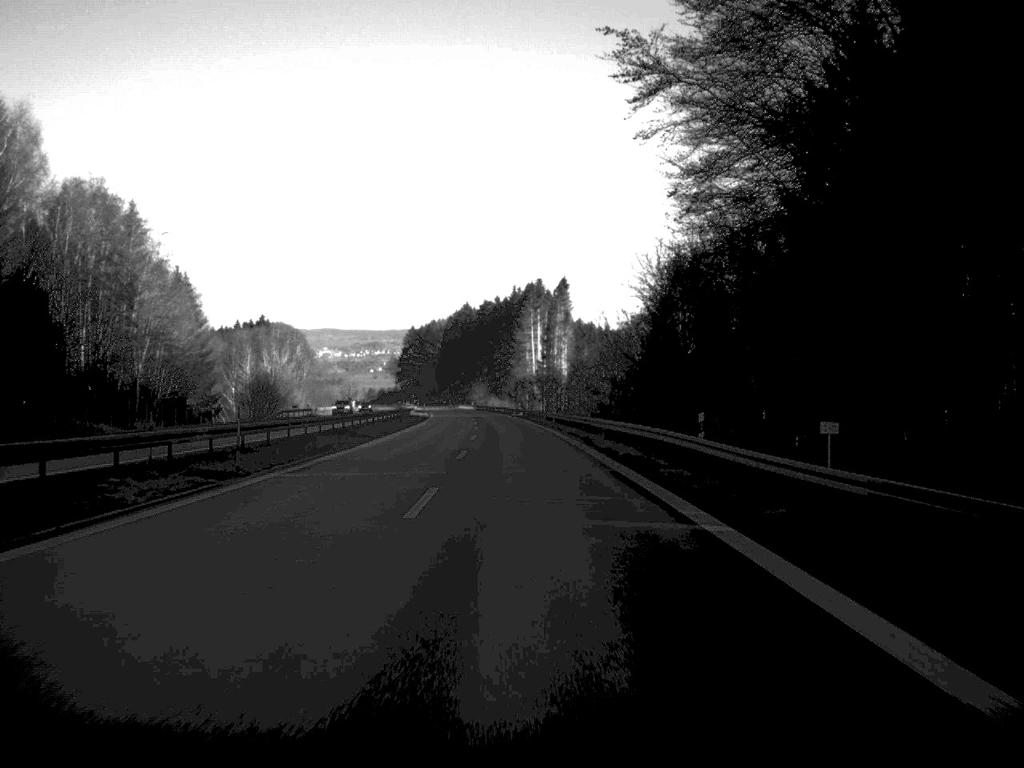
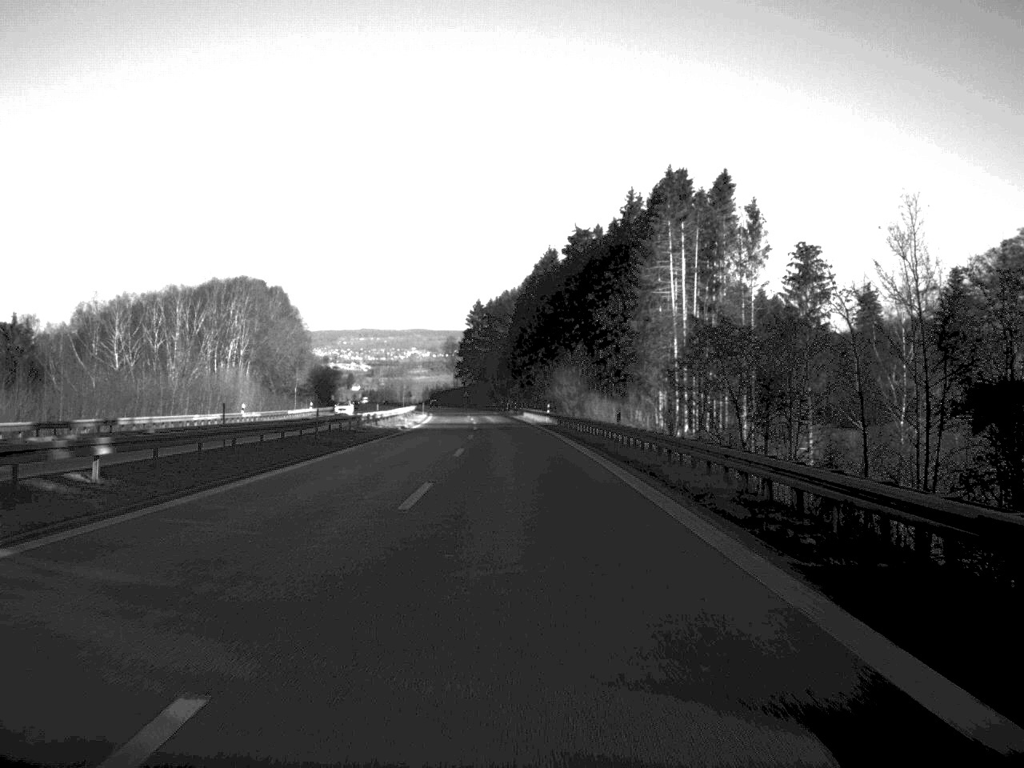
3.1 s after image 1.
(-5.0, +140.2) m; -4°
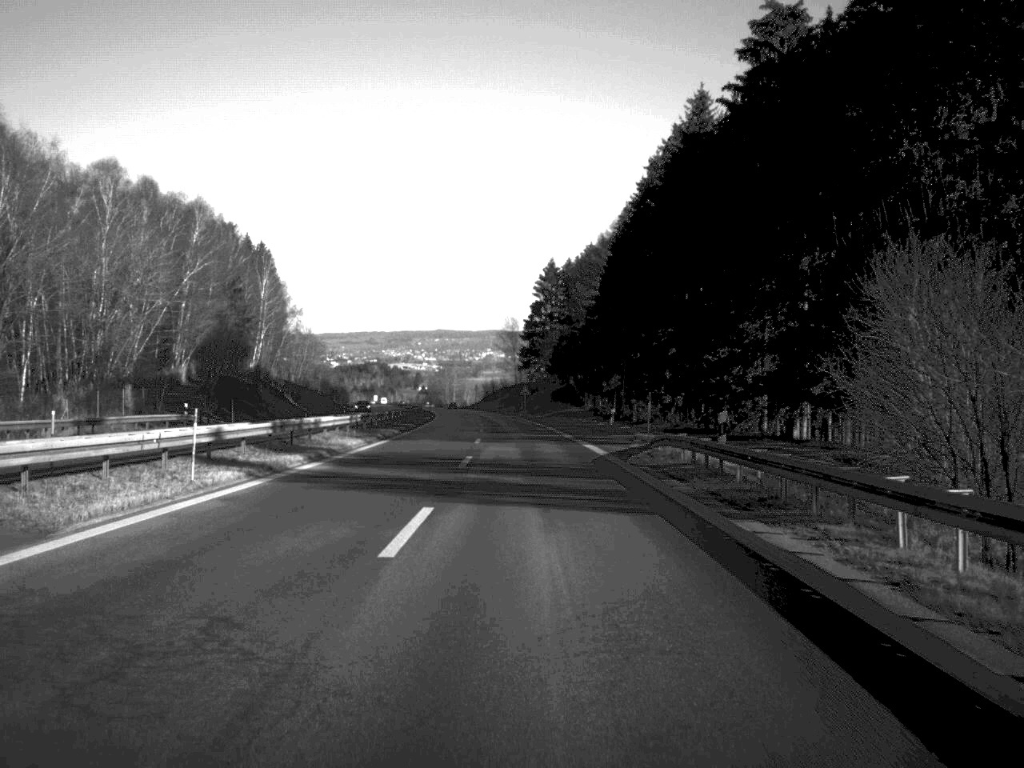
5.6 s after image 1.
(-3.6, +112.2) m; -3°
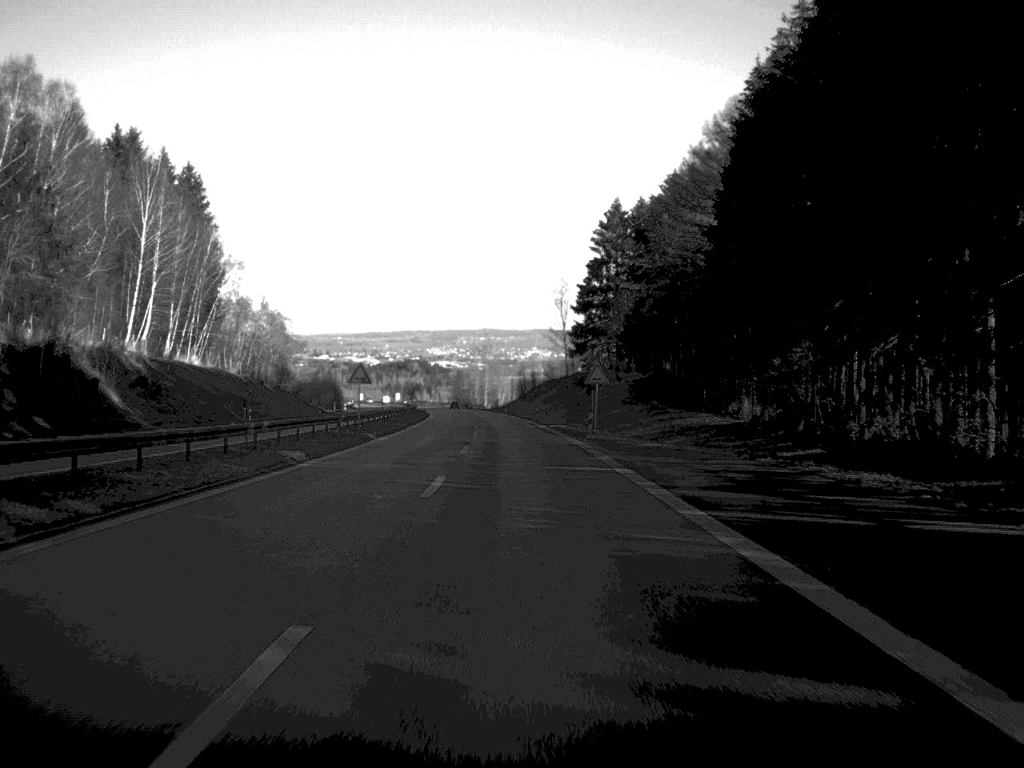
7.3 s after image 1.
(-1.4, +80.6) m; -2°
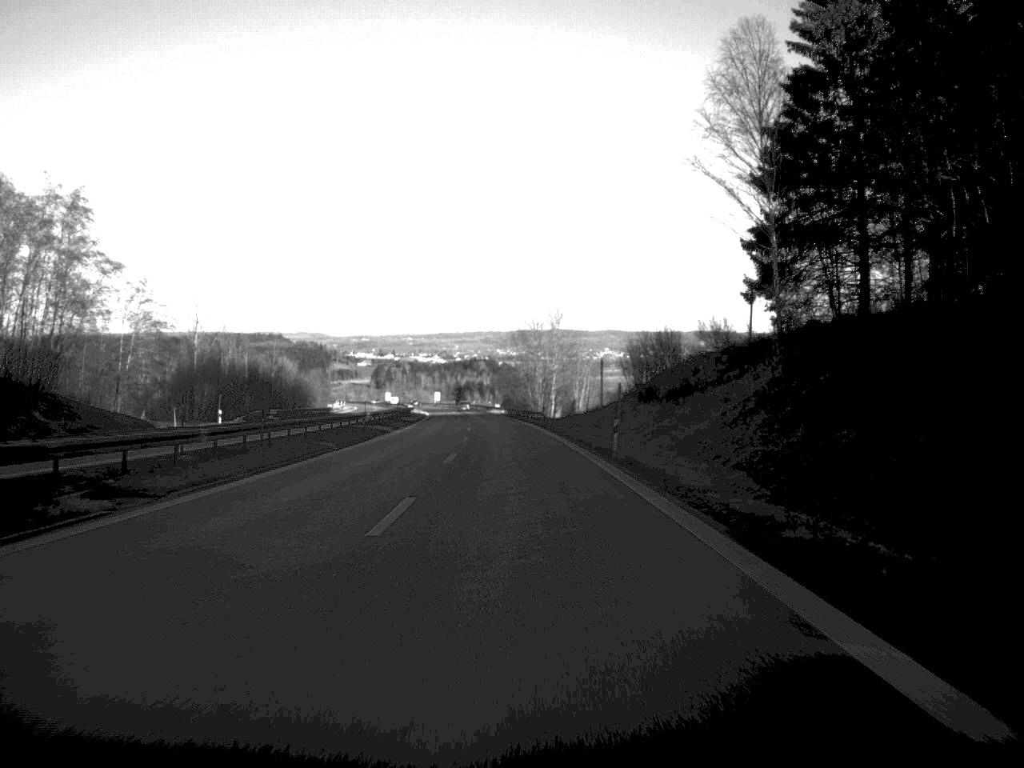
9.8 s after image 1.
(-3.1, +112.0) m; -3°
